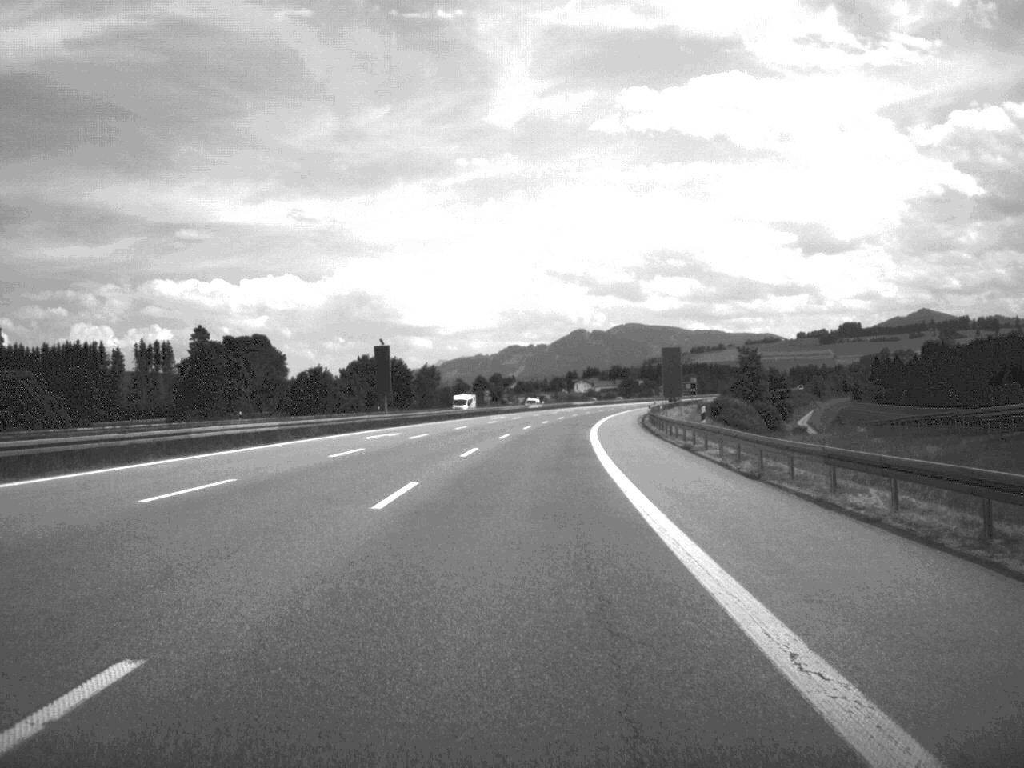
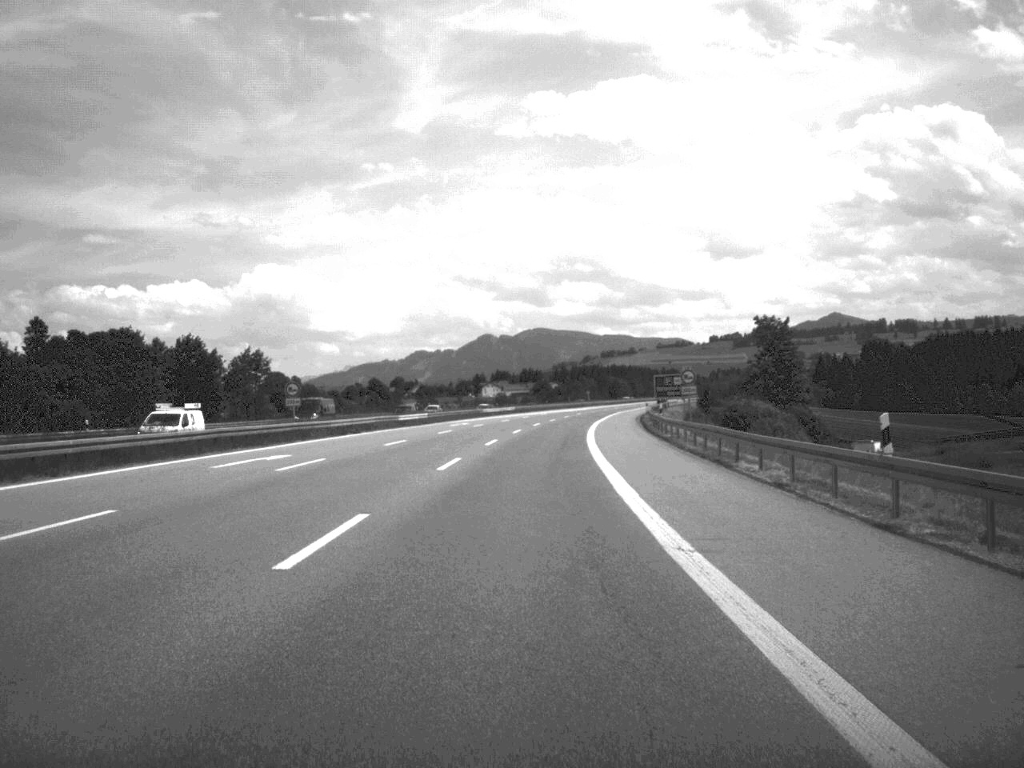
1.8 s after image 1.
(+2.7, +75.3) m; +4°
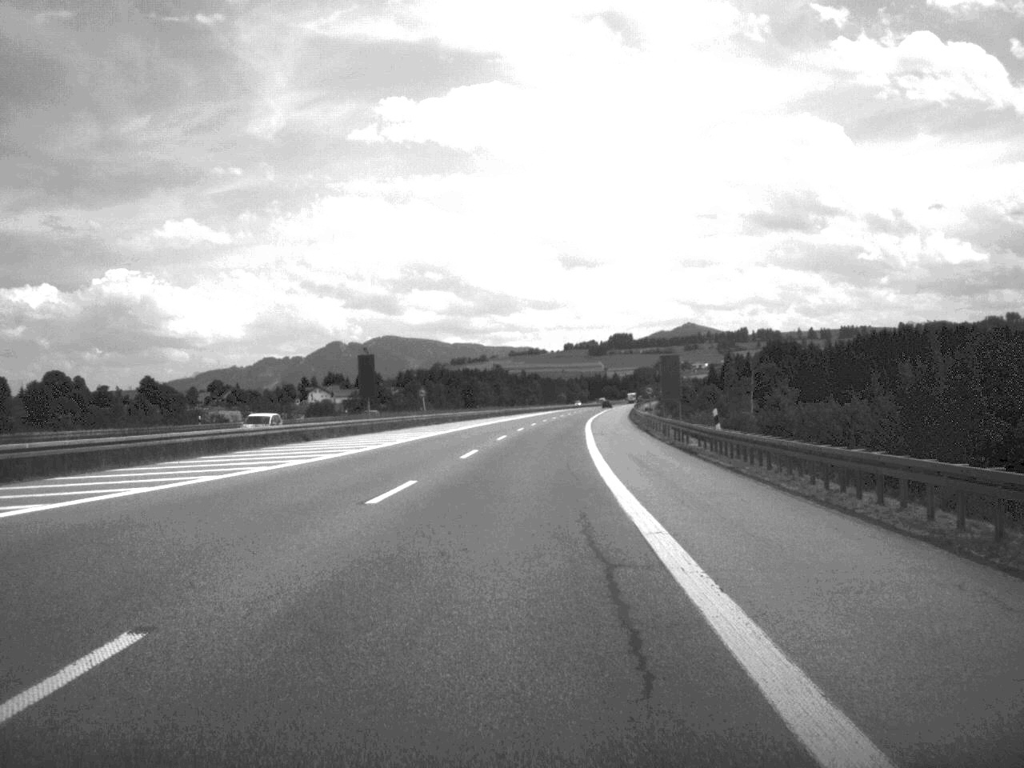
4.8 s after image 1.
(+7.6, +129.7) m; +7°
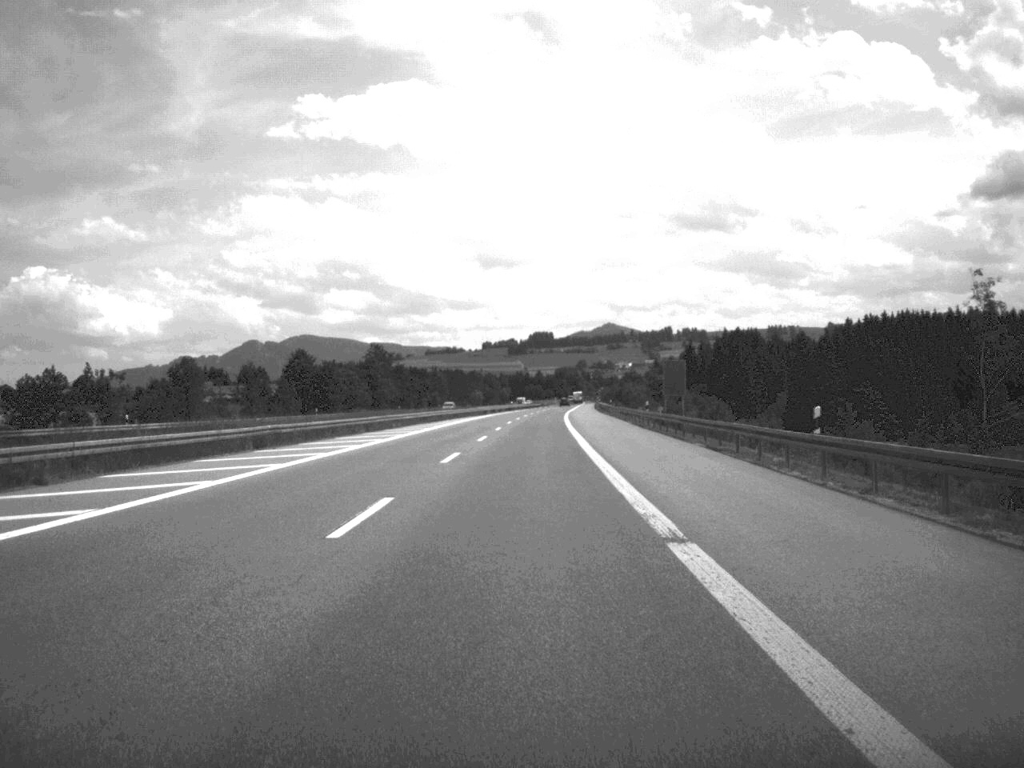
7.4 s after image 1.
(+3.8, +107.9) m; +4°
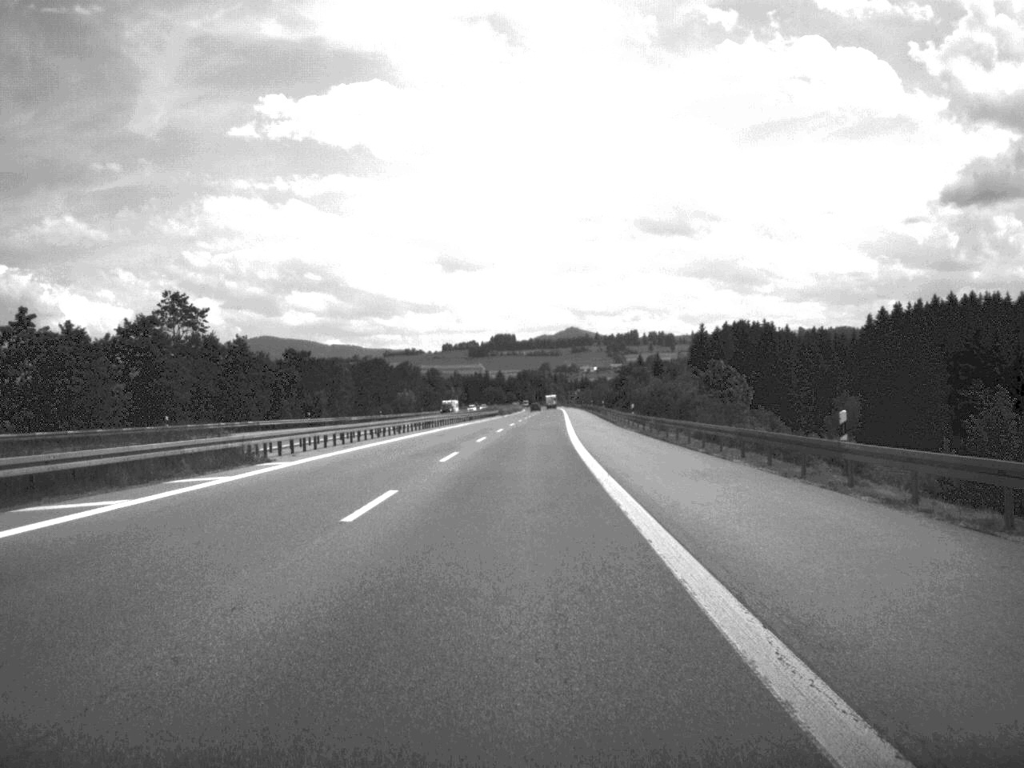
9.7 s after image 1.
(+1.7, +101.0) m; +2°
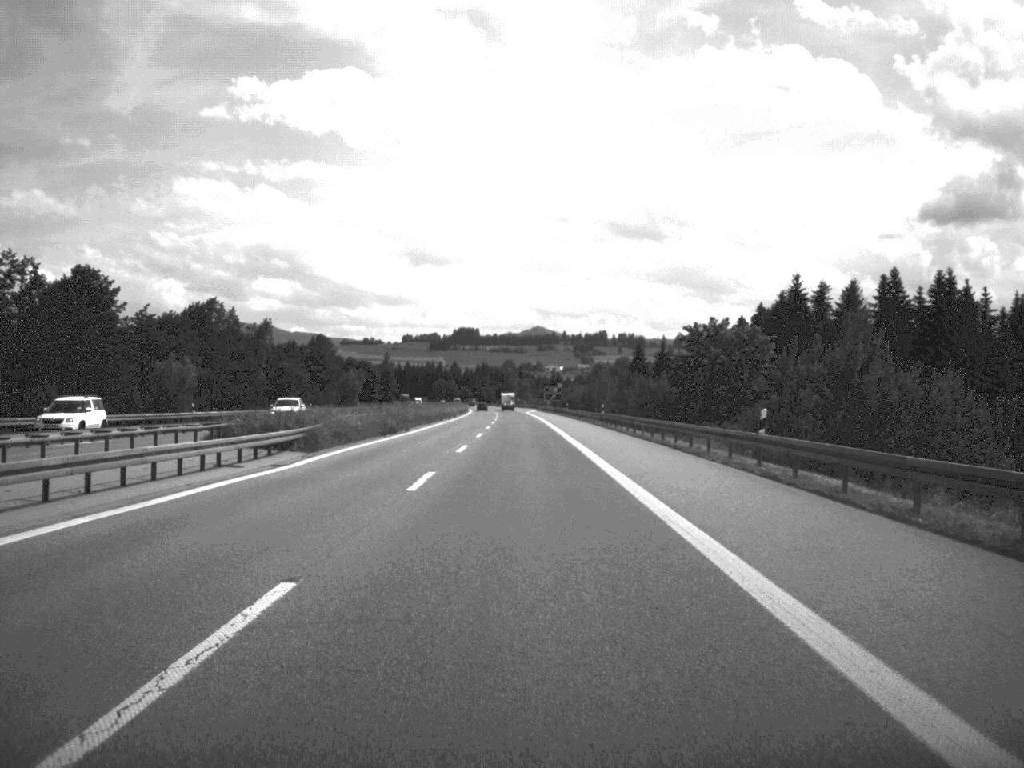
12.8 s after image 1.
(+2.2, +132.1) m; +2°
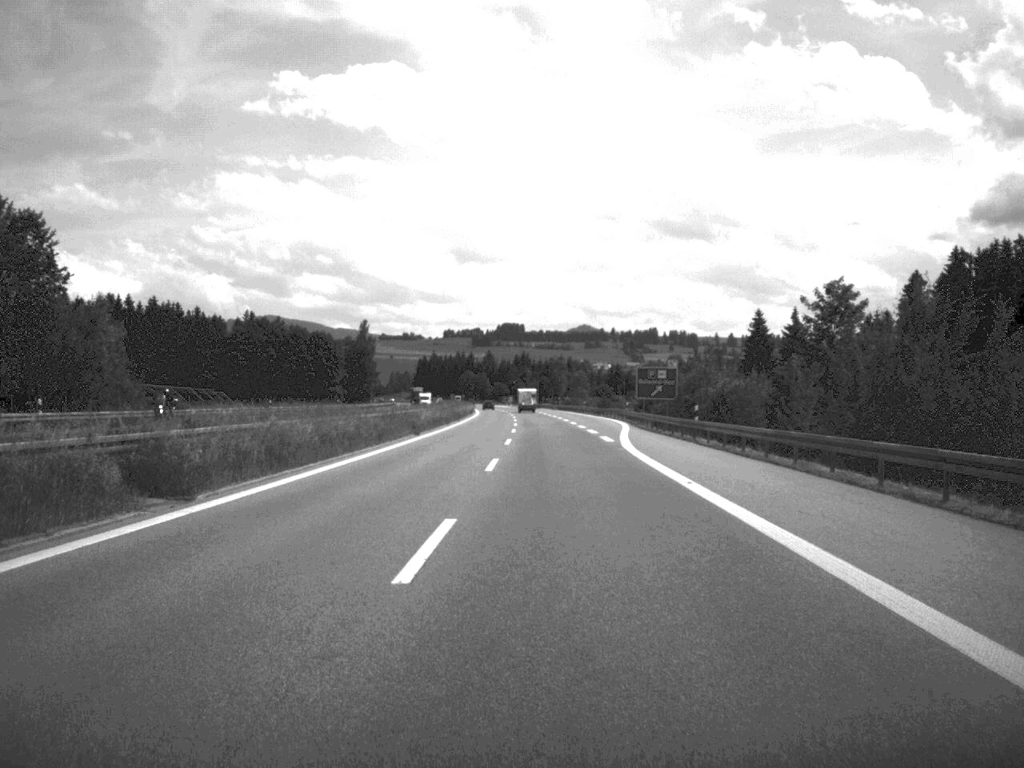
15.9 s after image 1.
(-1.8, +131.8) m; -2°
